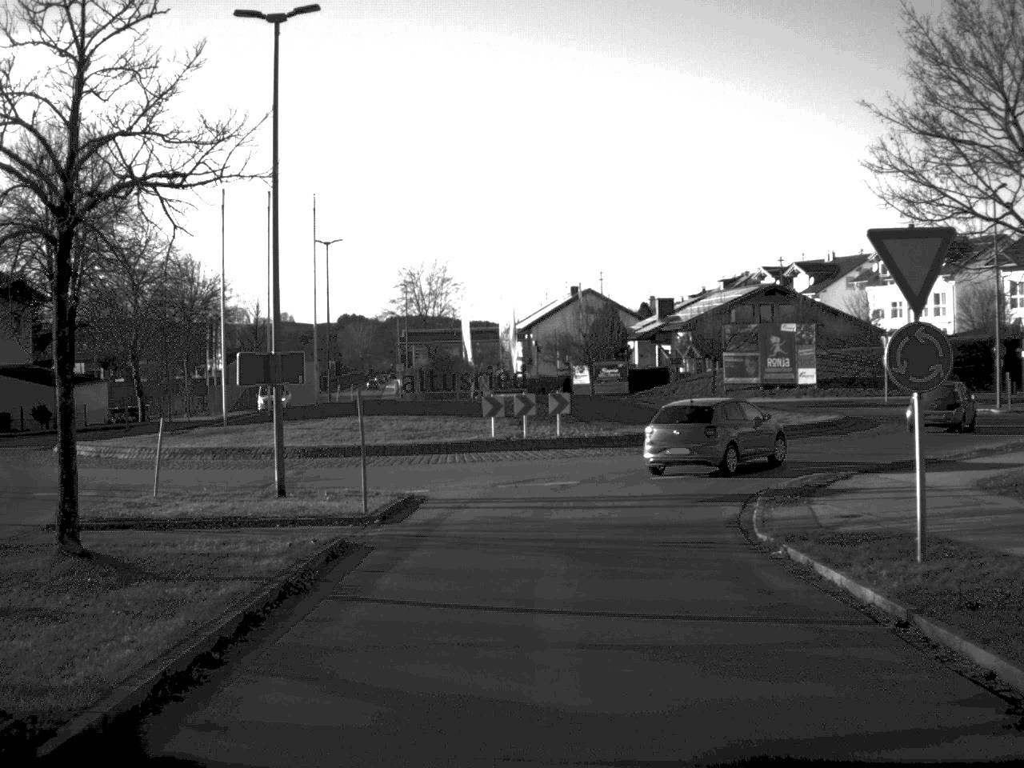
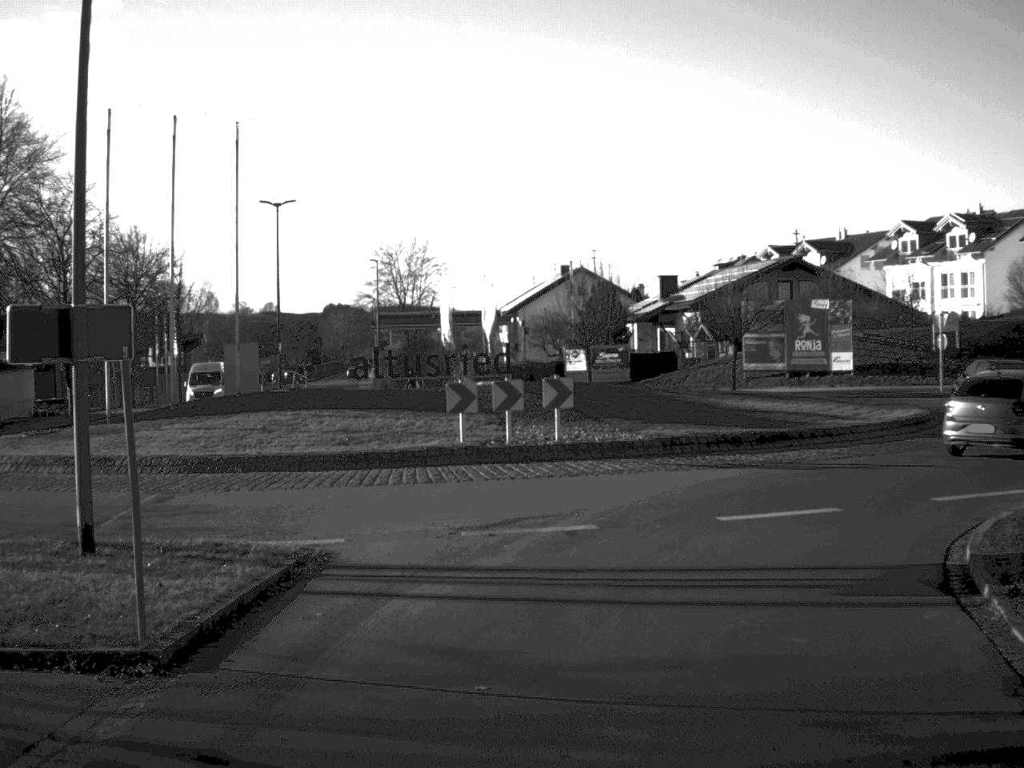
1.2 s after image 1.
(0.0, +9.7) m; +1°
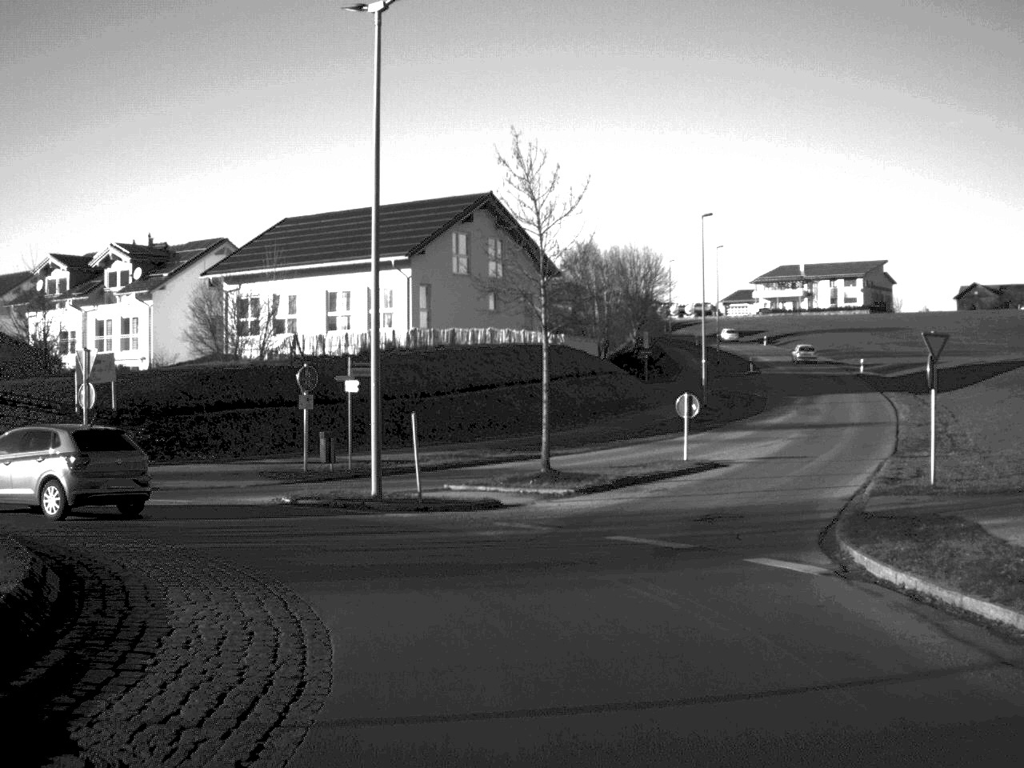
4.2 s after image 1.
(+5.9, +19.4) m; +38°
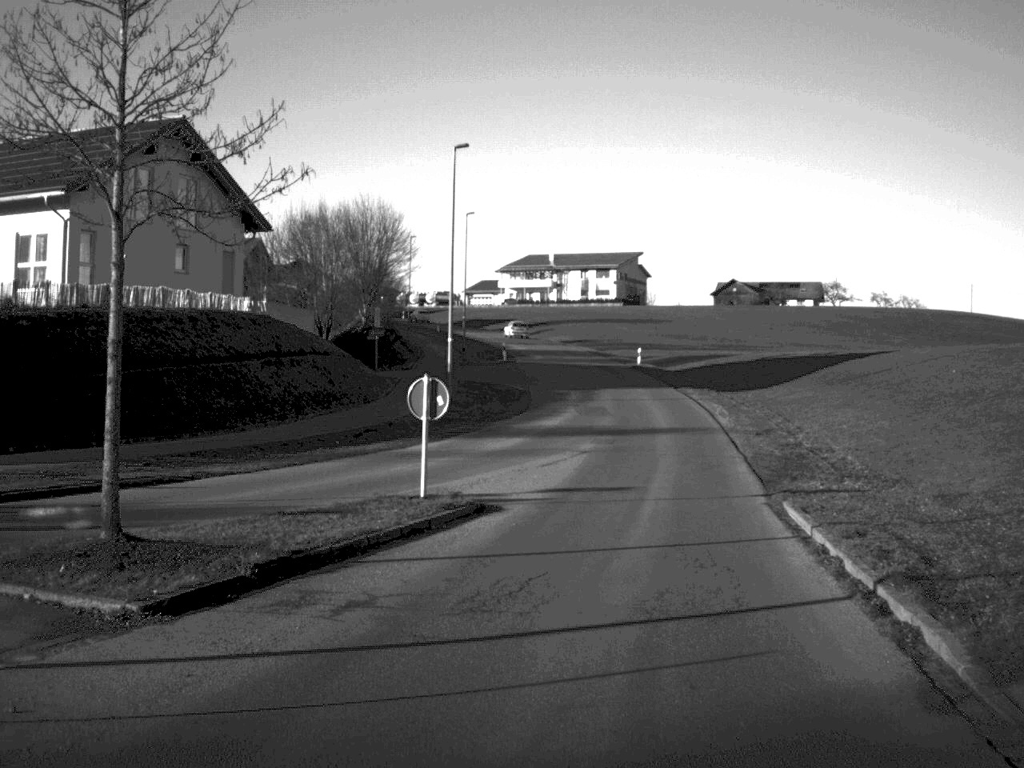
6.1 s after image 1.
(+1.5, +14.7) m; +12°
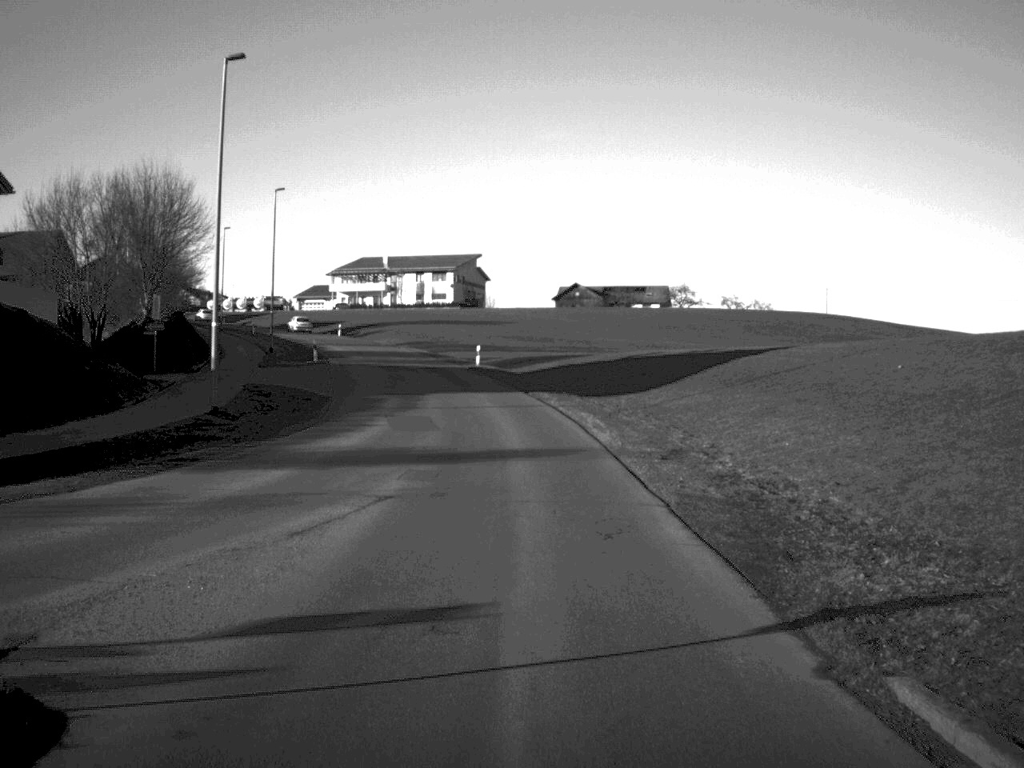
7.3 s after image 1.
(+0.9, +12.4) m; +7°
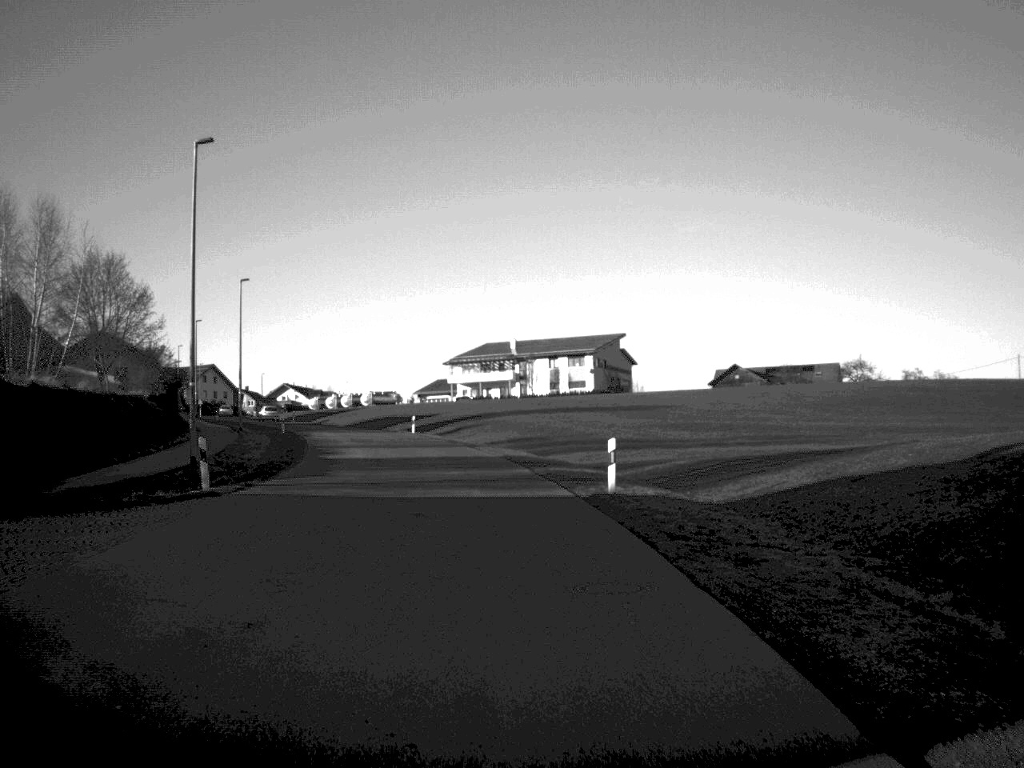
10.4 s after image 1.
(-1.1, +35.8) m; -7°
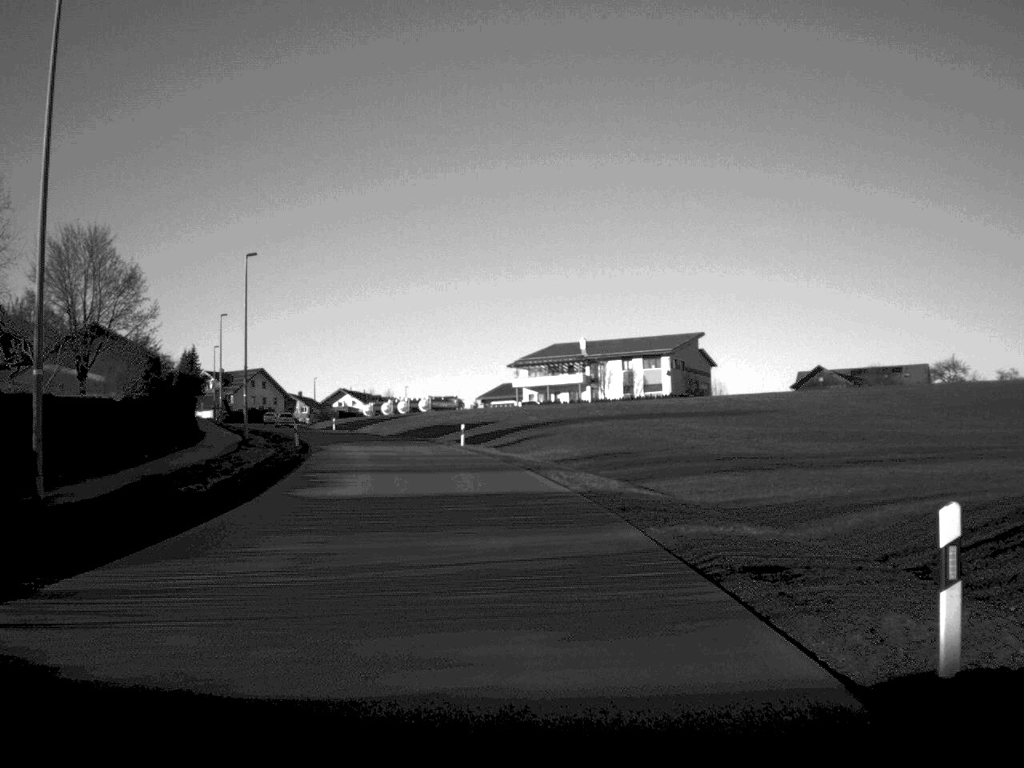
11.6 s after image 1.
(-0.5, +15.2) m; -3°
